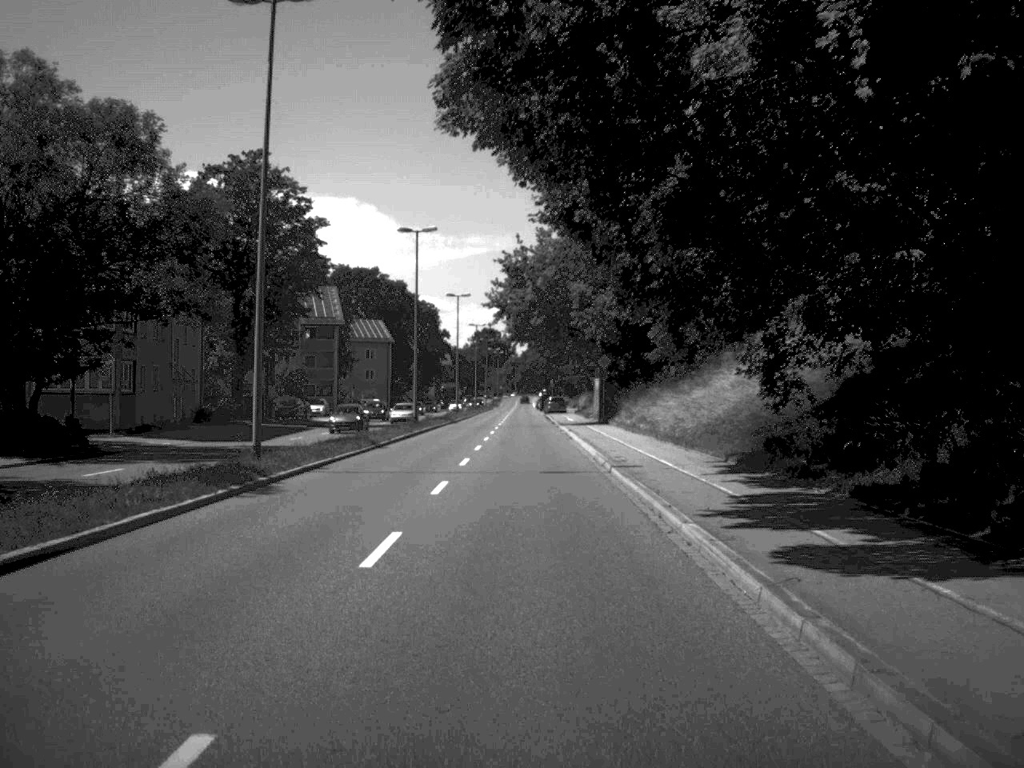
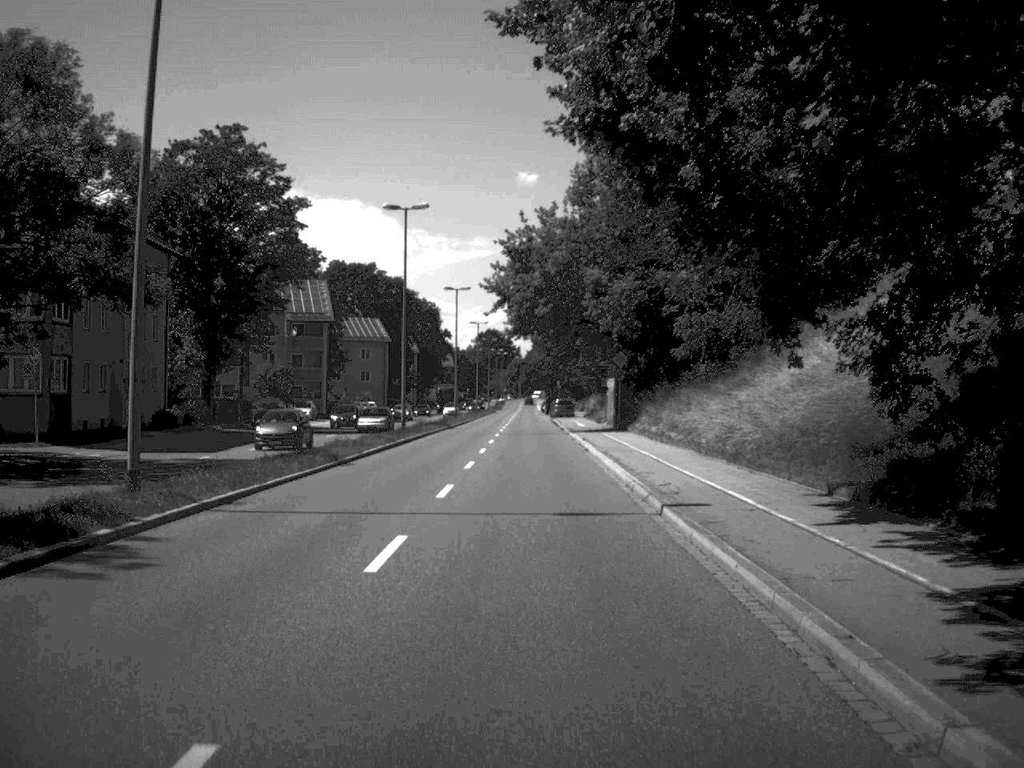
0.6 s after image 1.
(0.0, +9.0) m; 0°
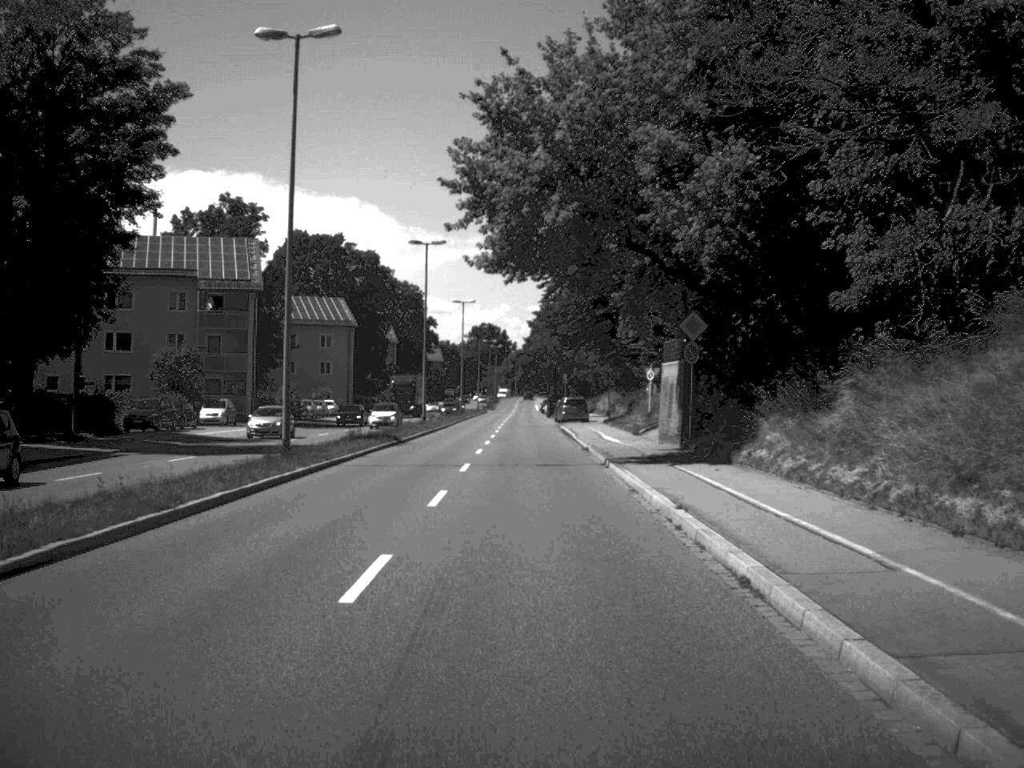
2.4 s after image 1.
(0.0, +28.3) m; 0°
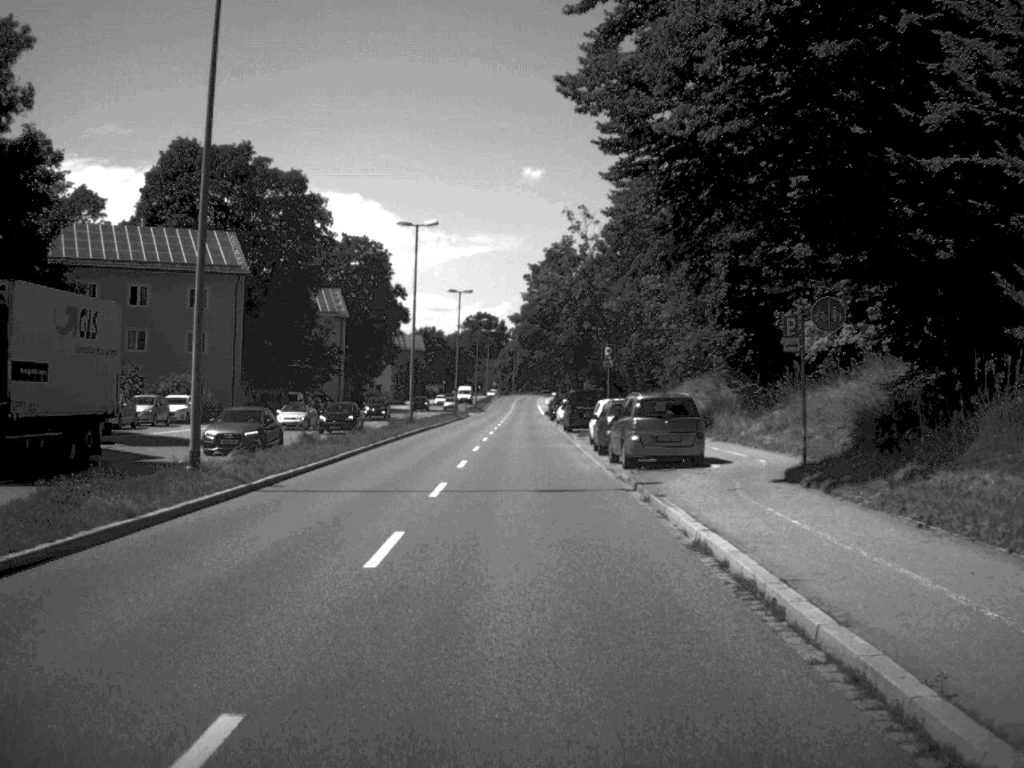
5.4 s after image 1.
(0.0, +49.5) m; 0°
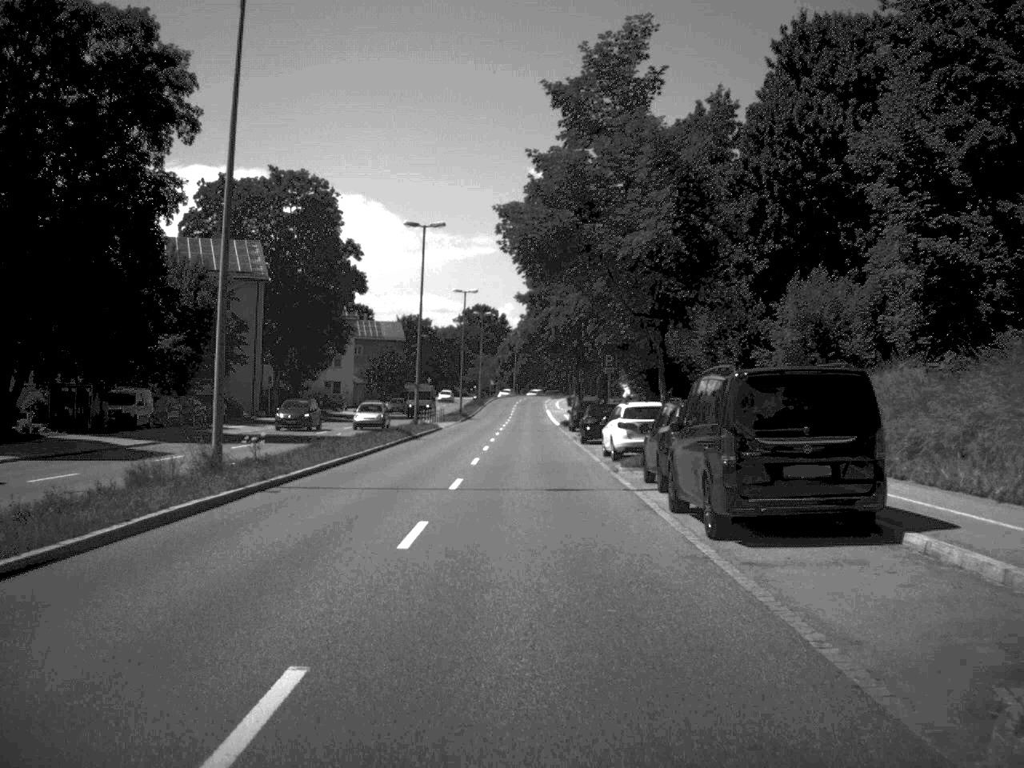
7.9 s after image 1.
(-0.2, +41.3) m; 0°
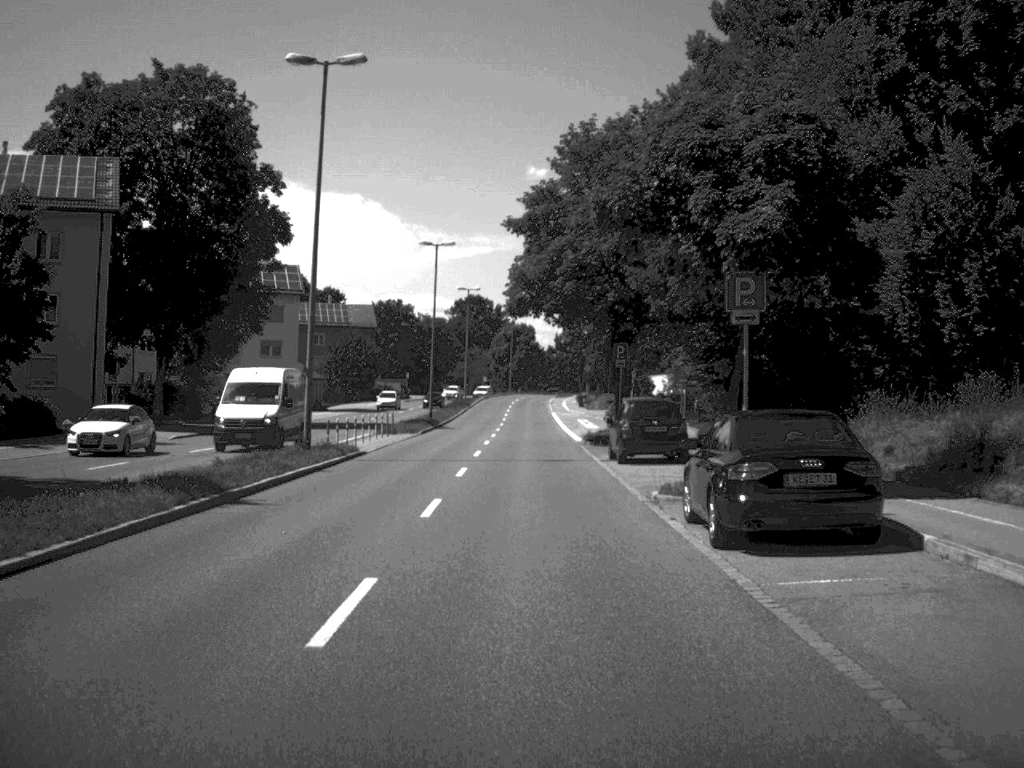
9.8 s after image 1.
(0.0, +31.7) m; 0°
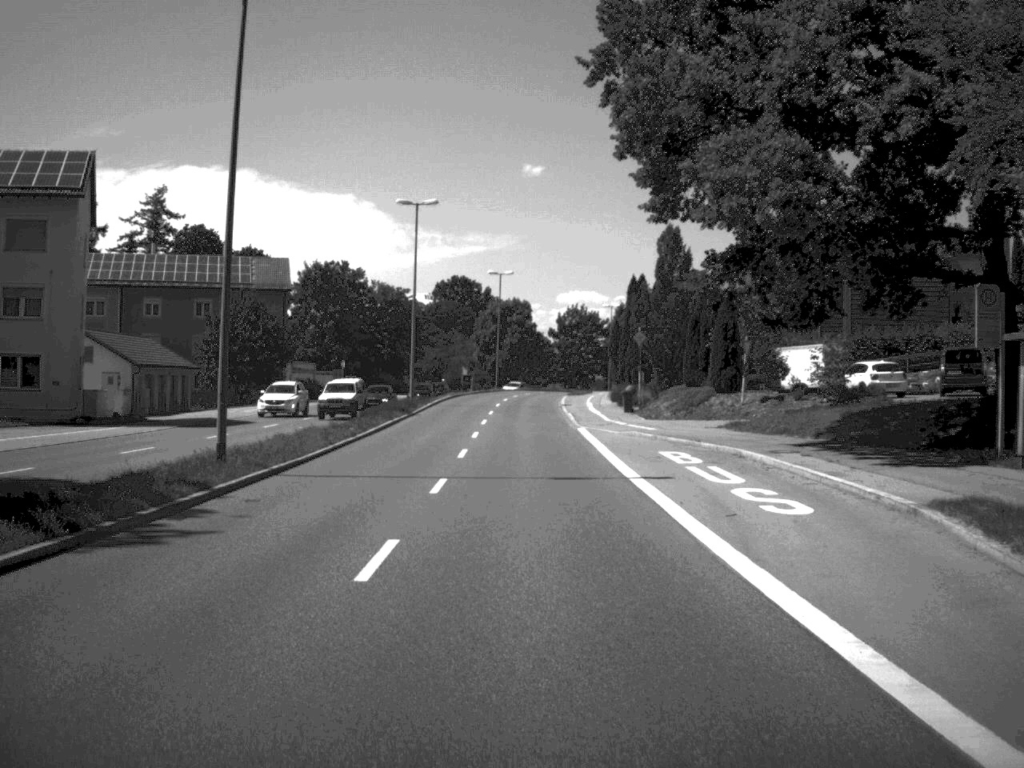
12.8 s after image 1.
(-0.1, +50.5) m; 0°
